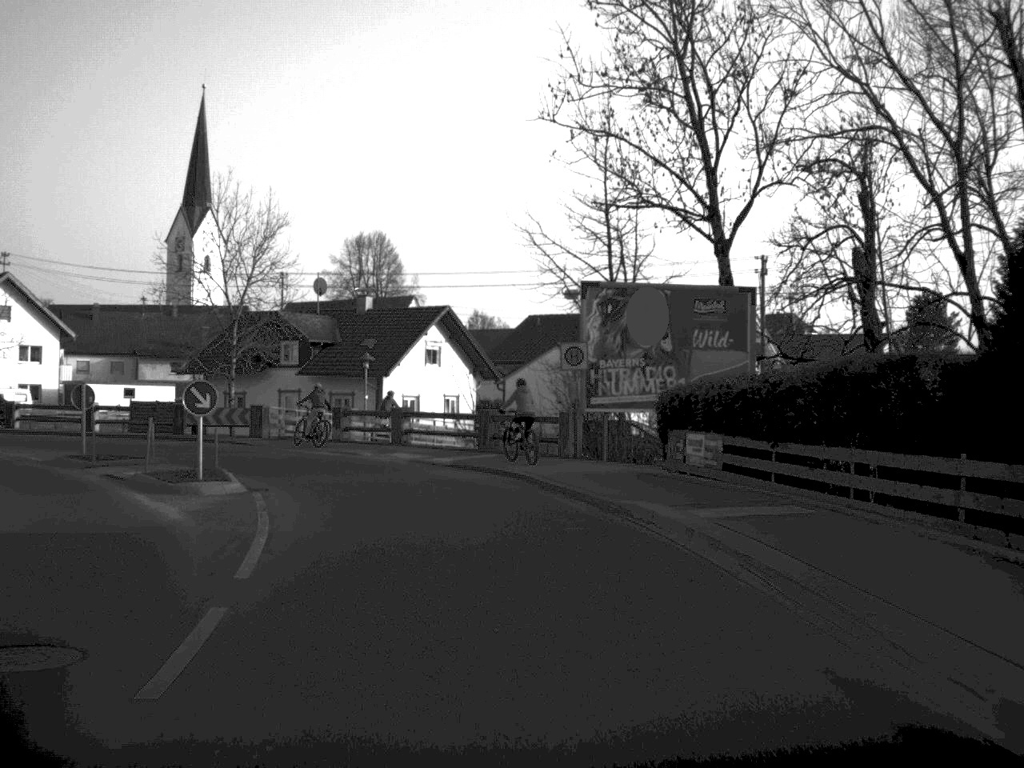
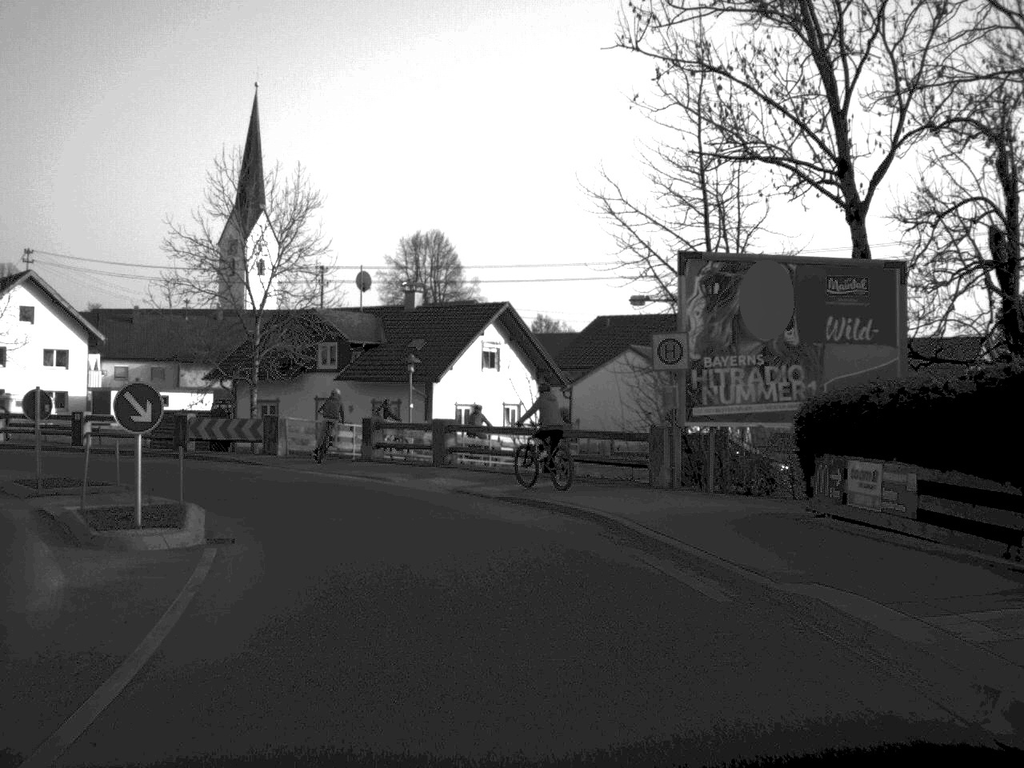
(-0.2, +6.8) m; -3°
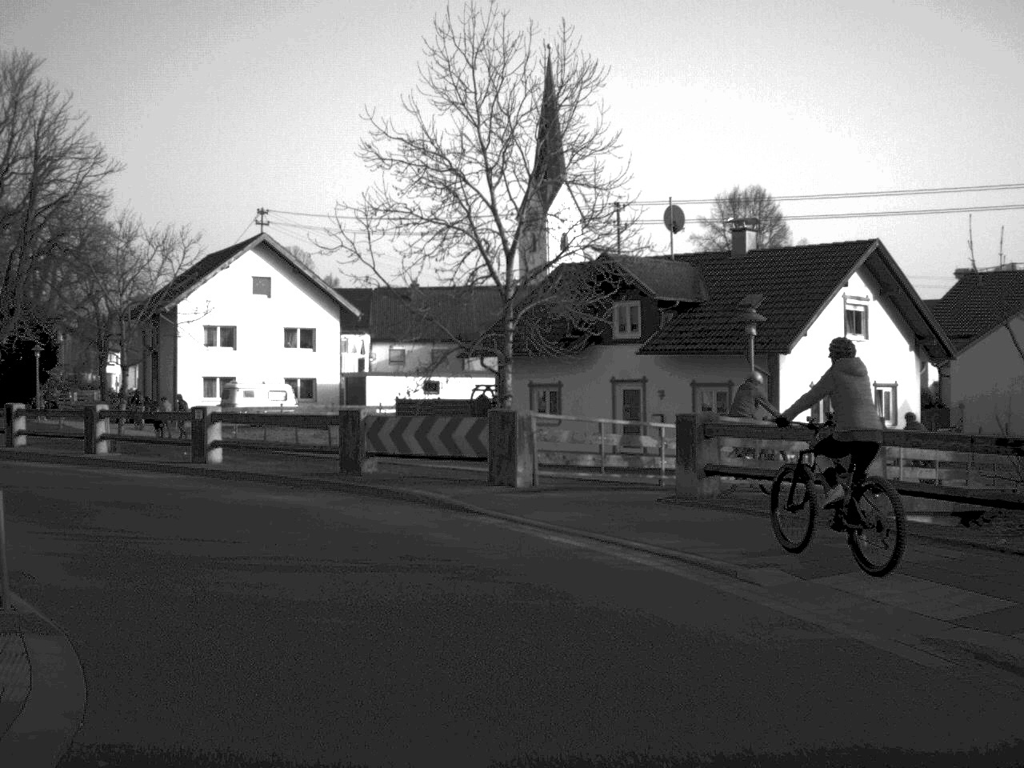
(-1.5, +14.5) m; -15°
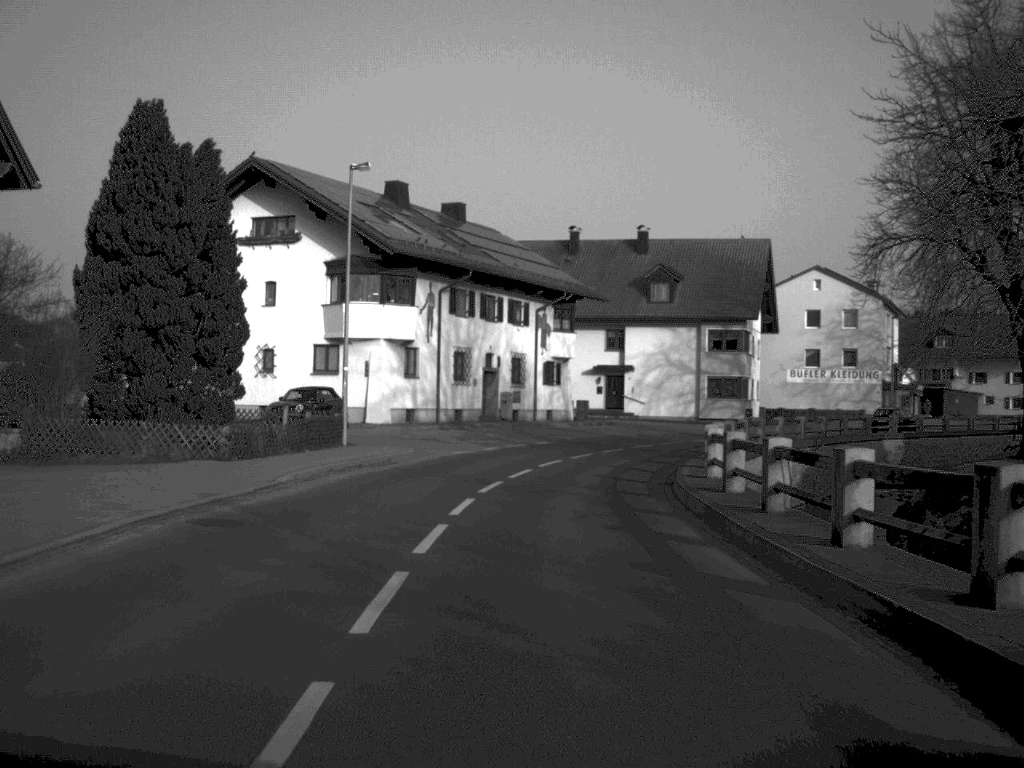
(-15.2, +27.2) m; -45°
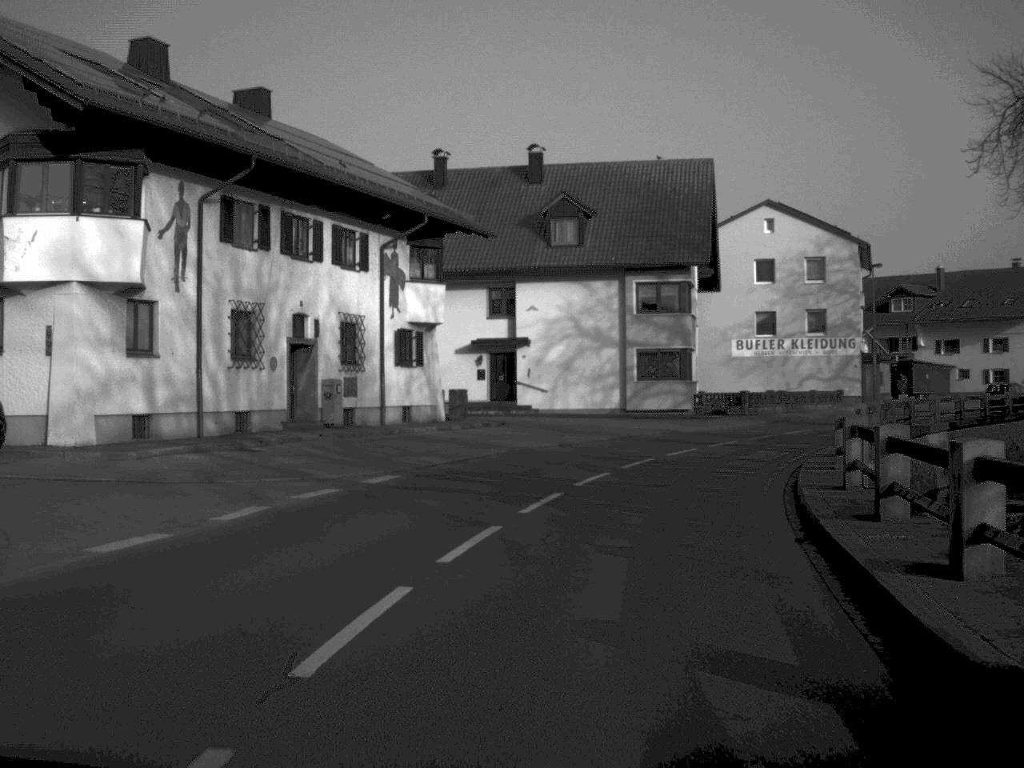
(+0.8, +23.9) m; +6°
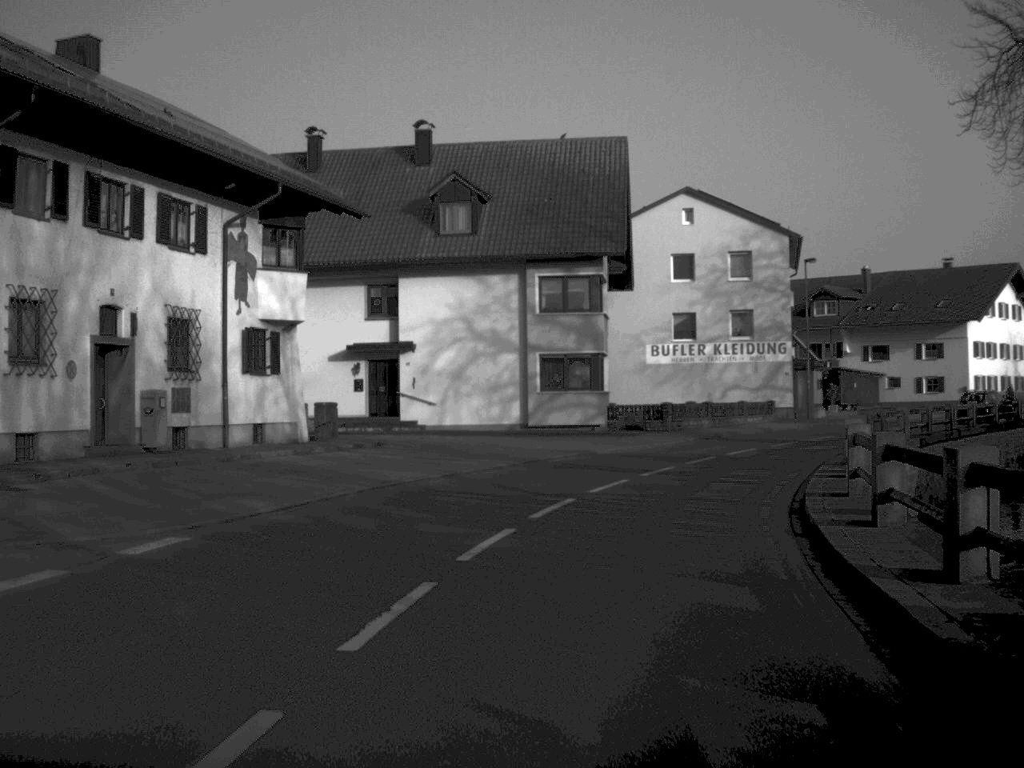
(+0.3, +7.9) m; +5°
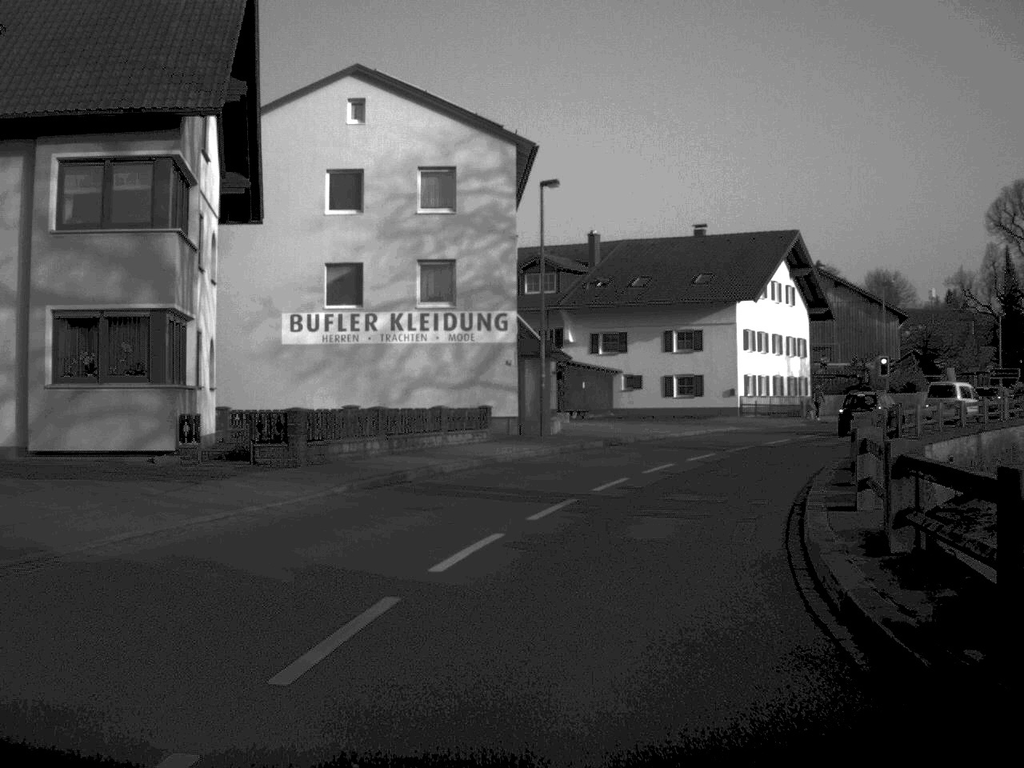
(+3.0, +22.6) m; +14°
